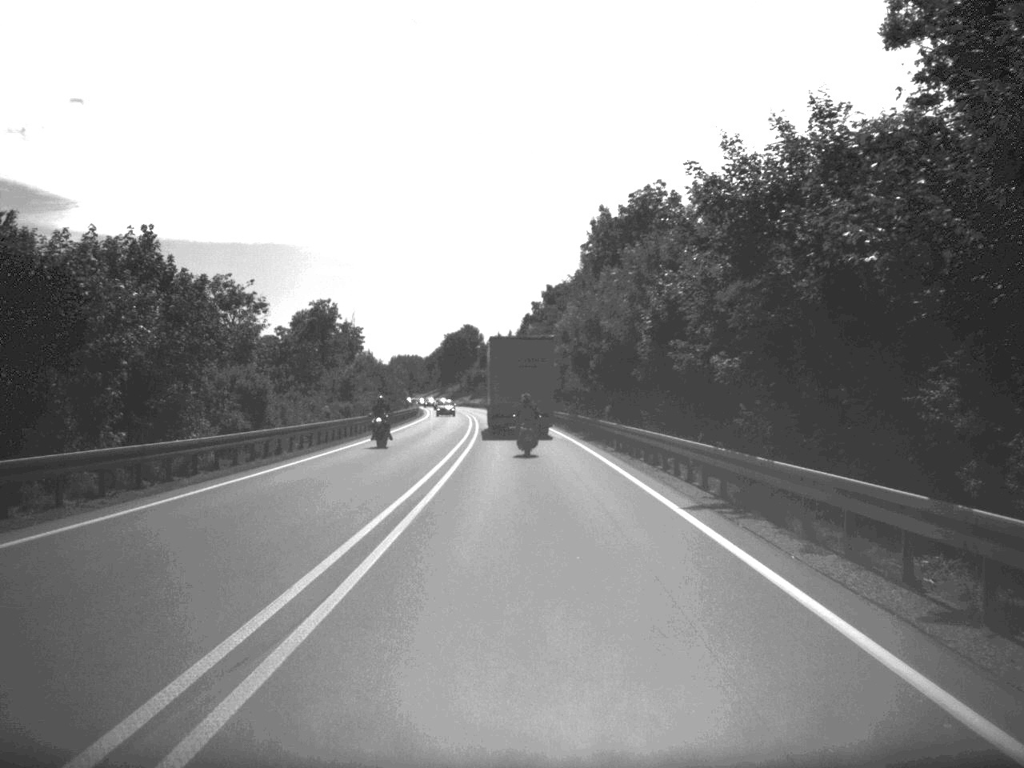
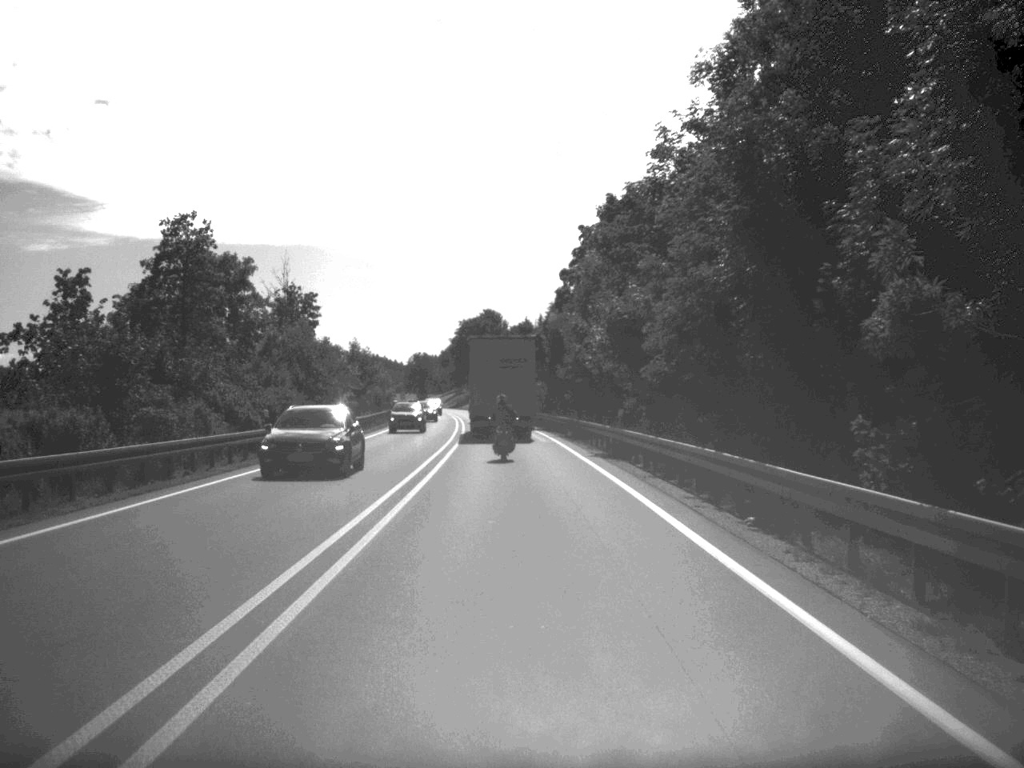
(-0.7, +58.1) m; -2°
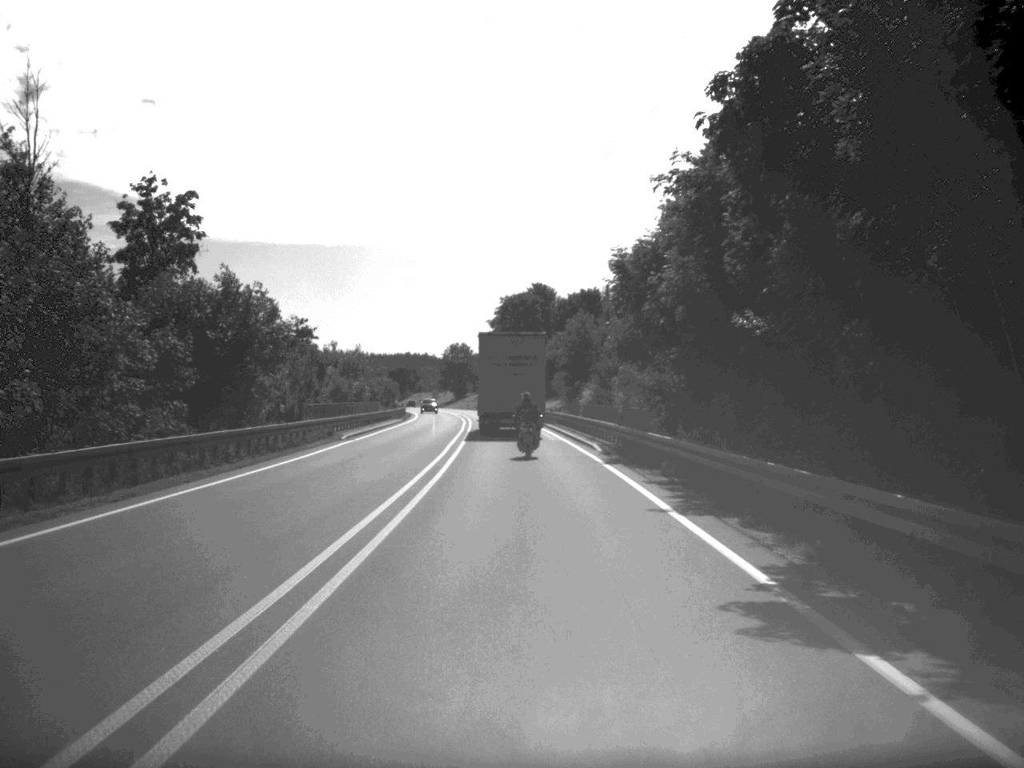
(-1.3, +56.8) m; -3°
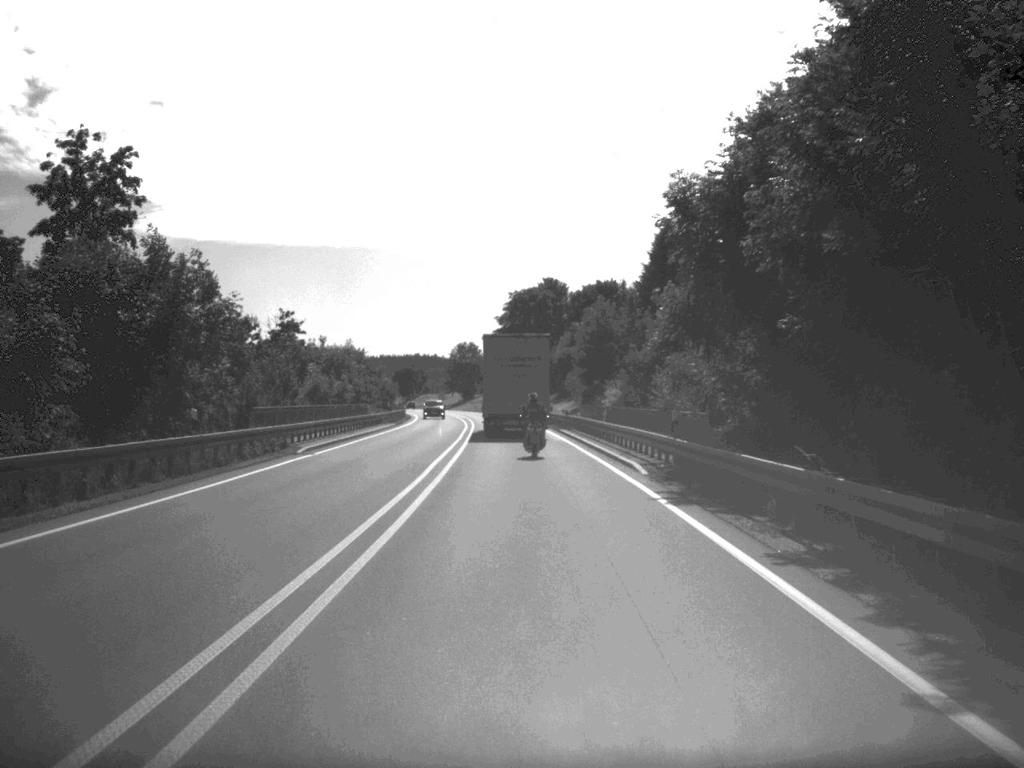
(-0.1, +11.1) m; -1°
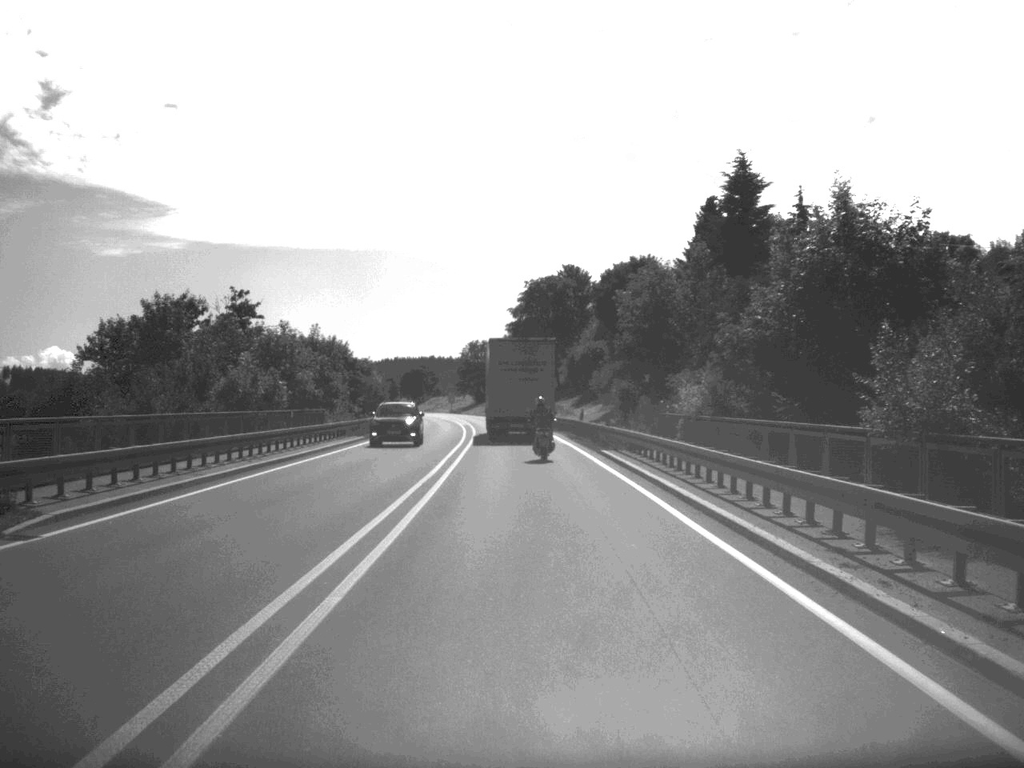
(-0.2, +21.5) m; -1°
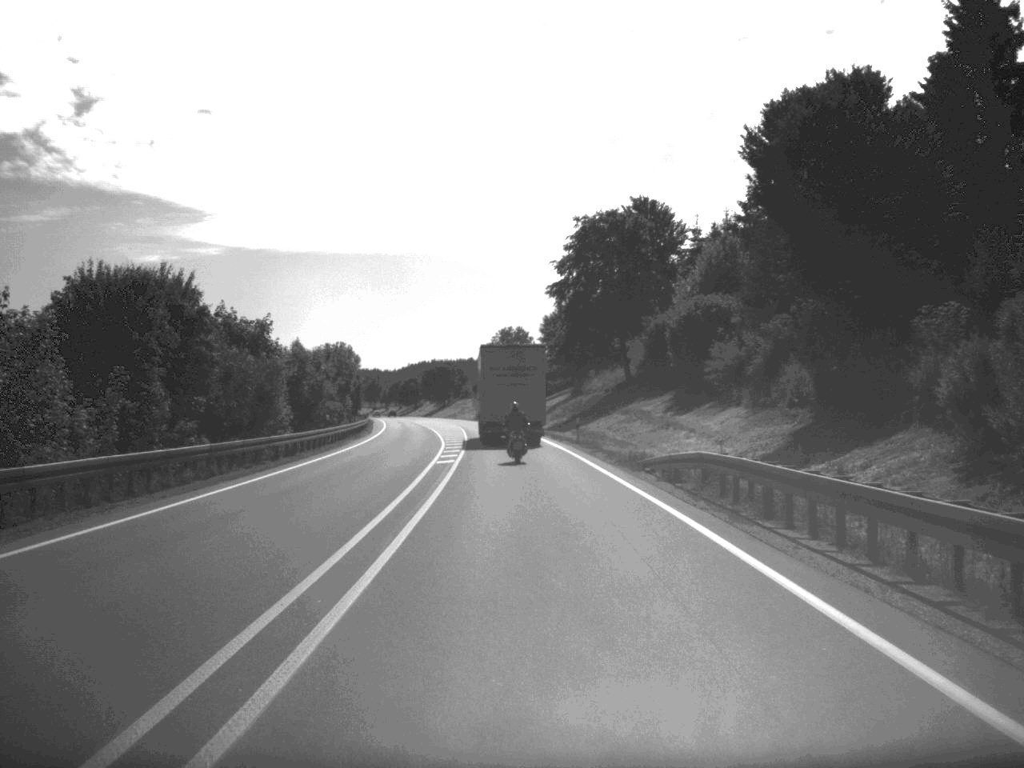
(-1.0, +55.8) m; -2°
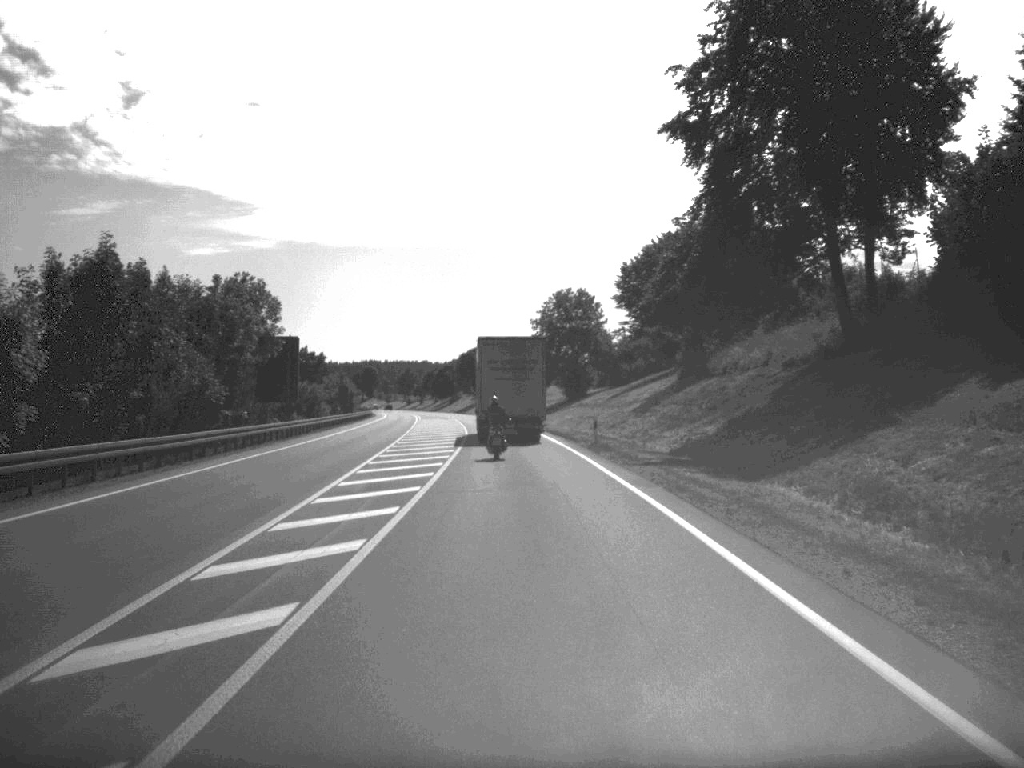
(-1.3, +59.1) m; -3°
